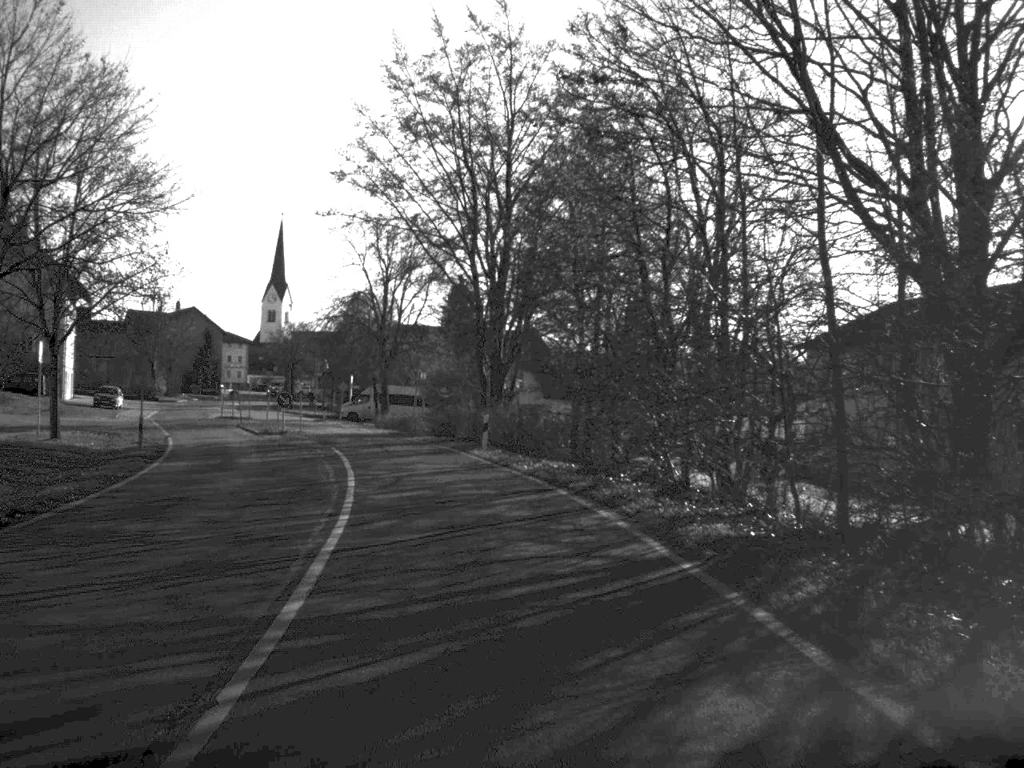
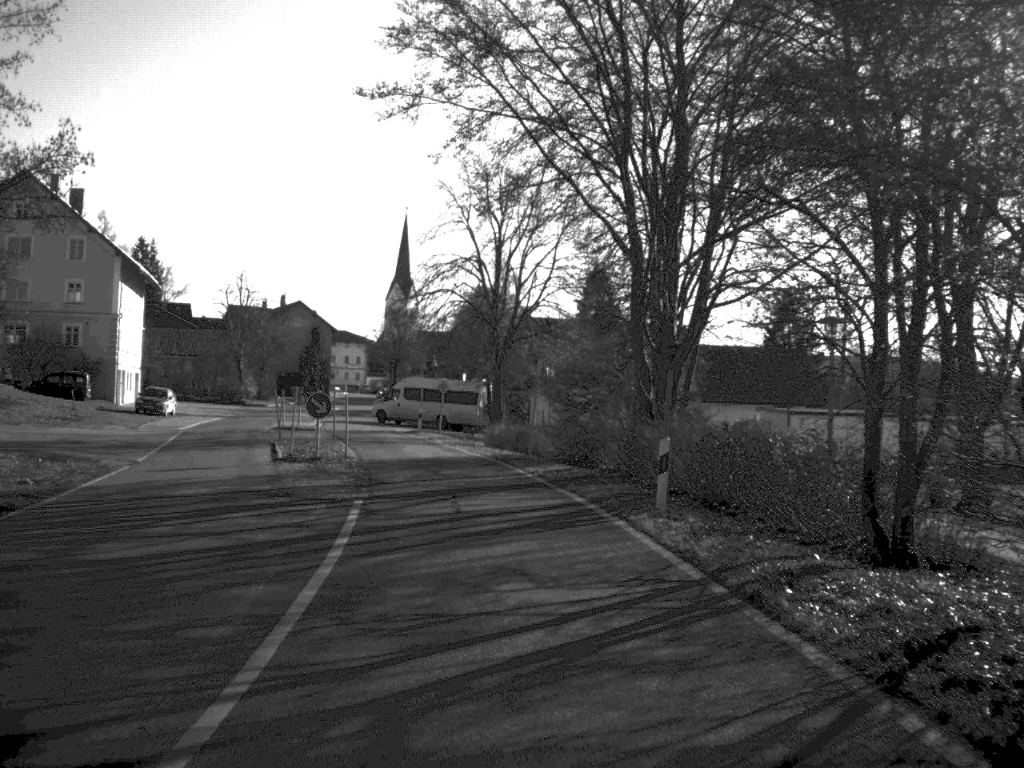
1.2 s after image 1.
(-1.0, +18.0) m; -6°
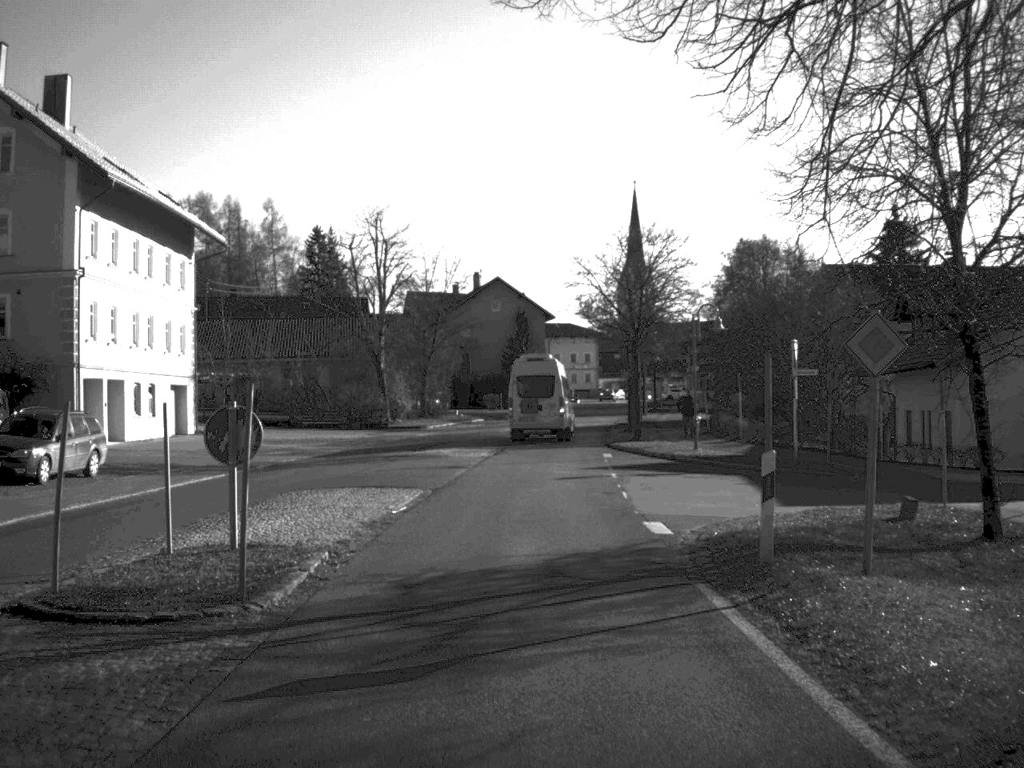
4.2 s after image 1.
(-4.3, +42.9) m; -11°
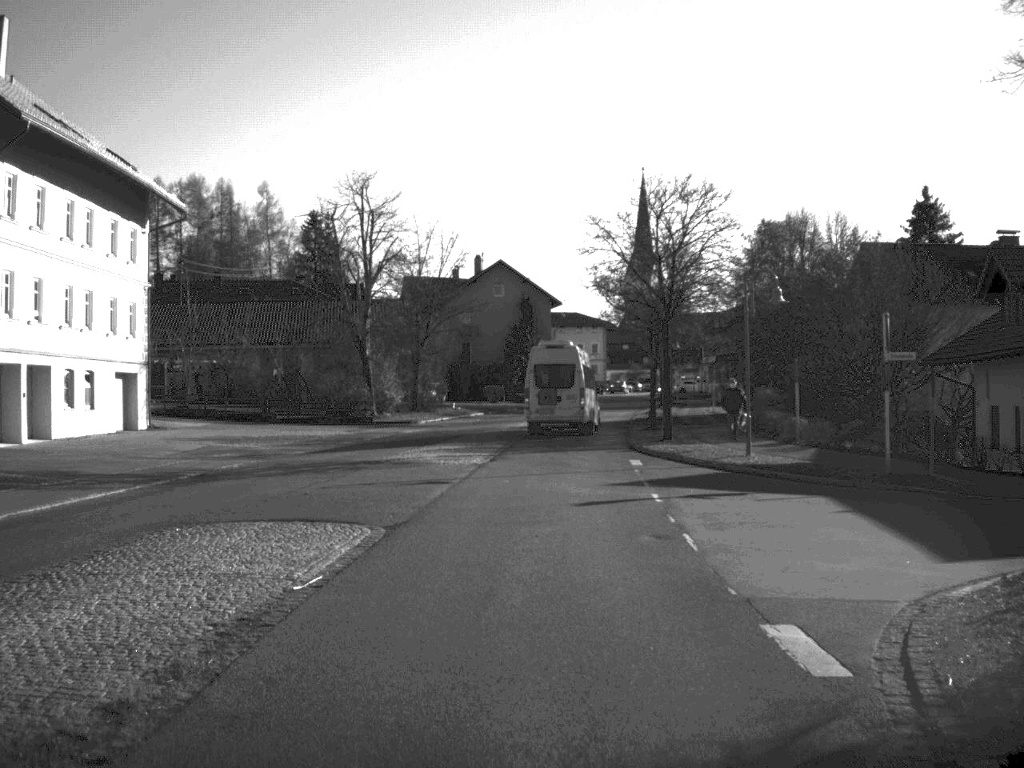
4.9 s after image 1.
(0.0, +8.2) m; 0°
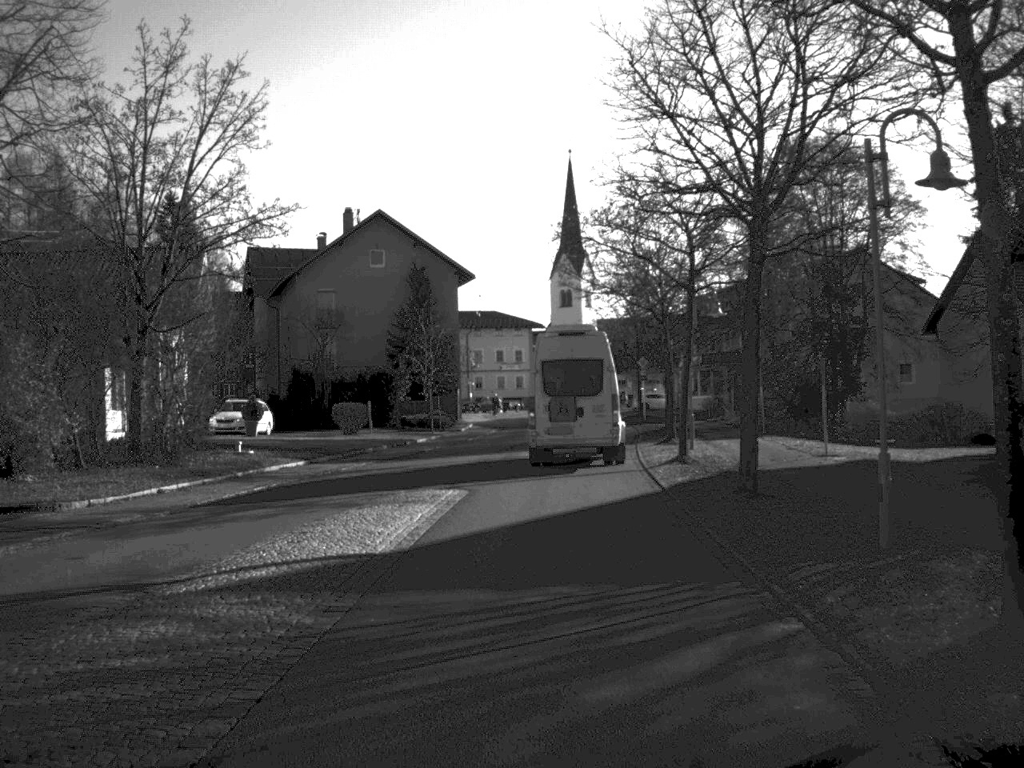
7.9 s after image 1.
(+1.2, +38.5) m; +4°
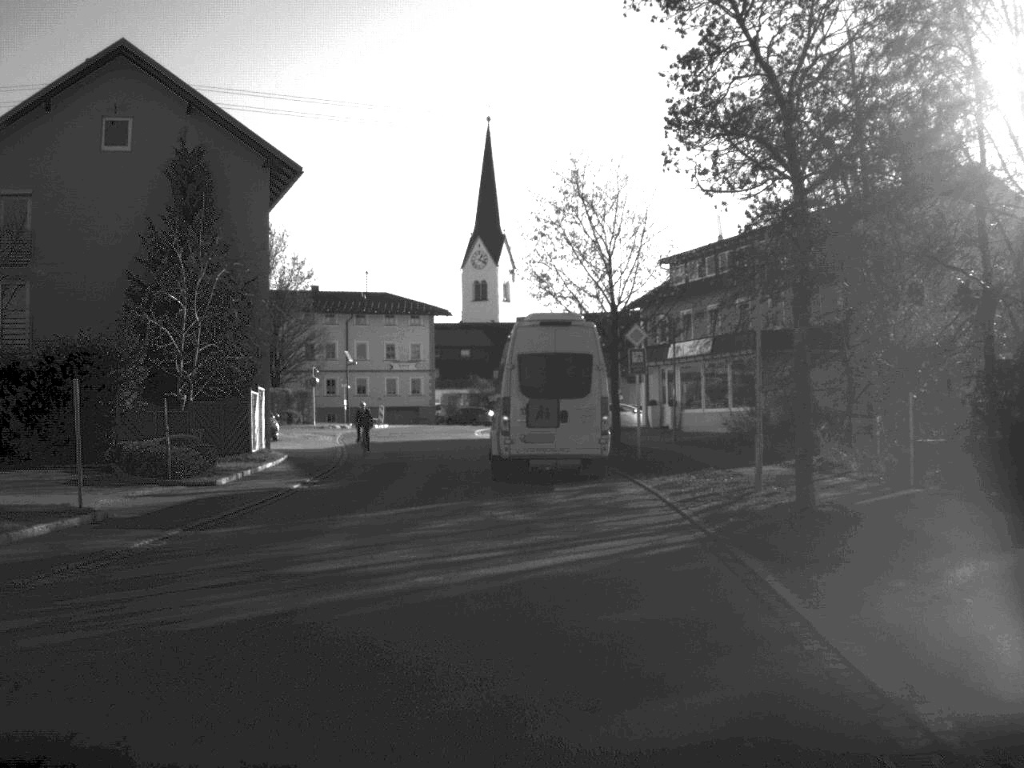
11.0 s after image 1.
(+1.2, +35.3) m; +4°
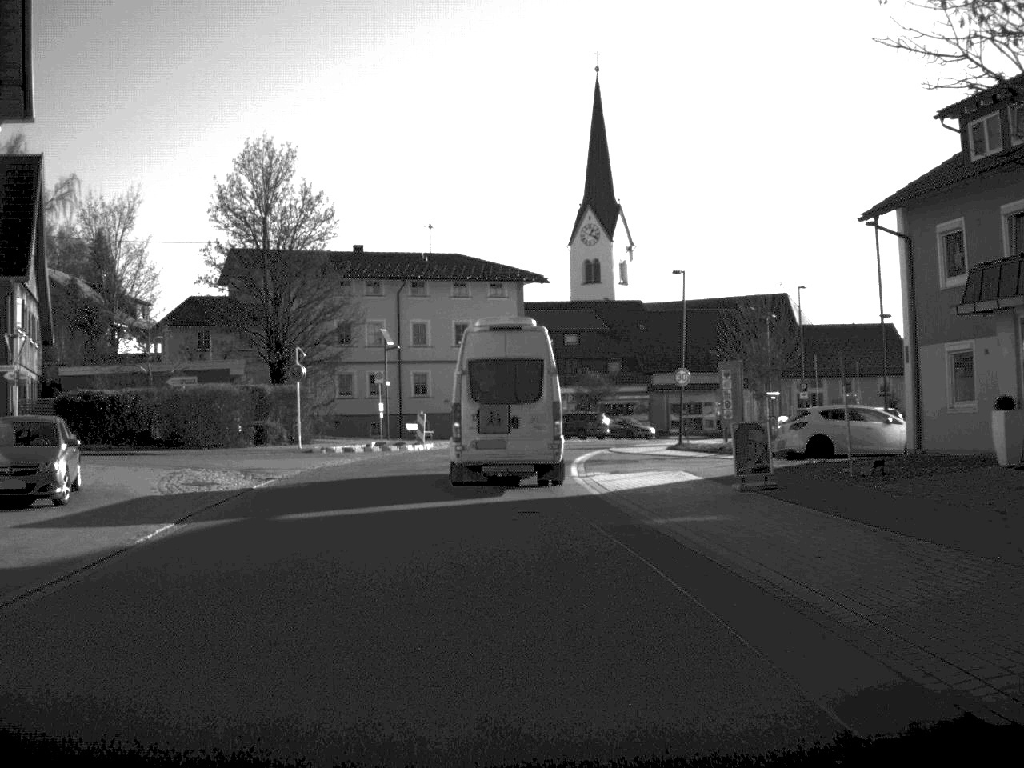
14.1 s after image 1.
(-0.7, +32.0) m; -5°
